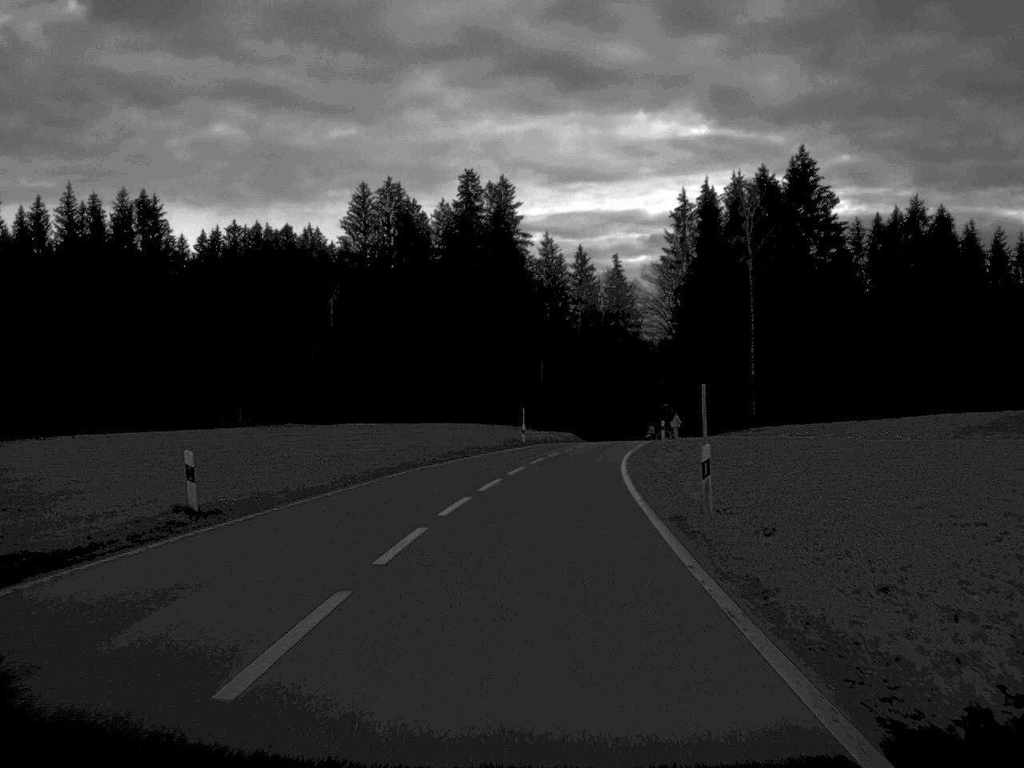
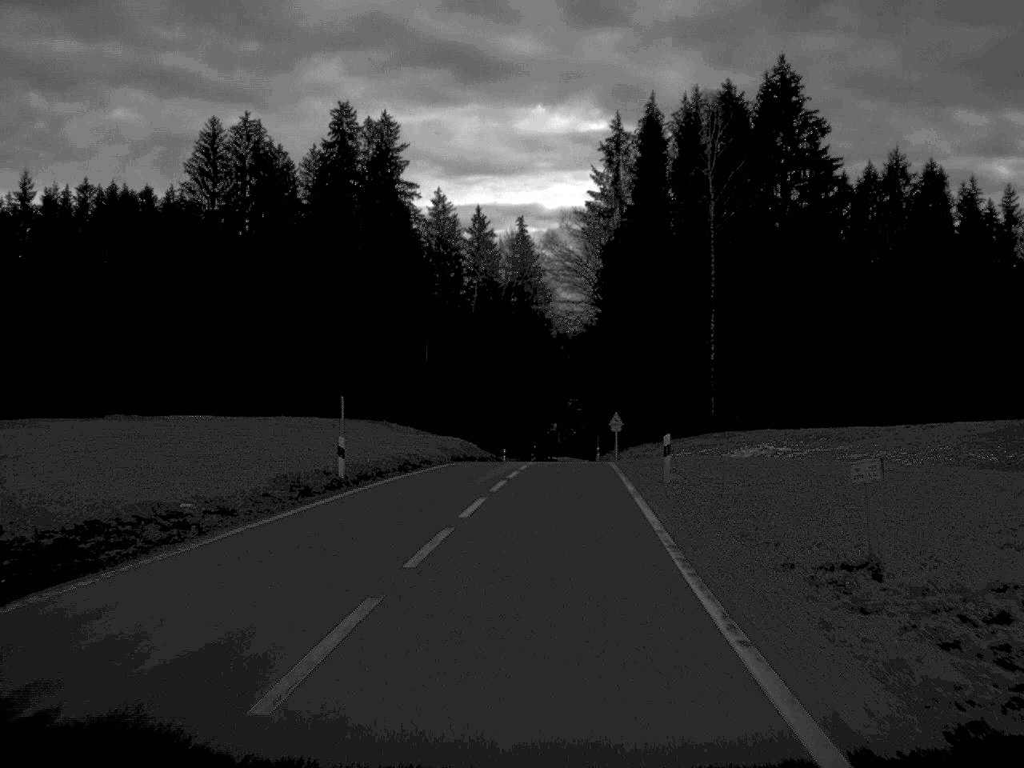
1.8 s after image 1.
(+1.5, +36.5) m; +5°
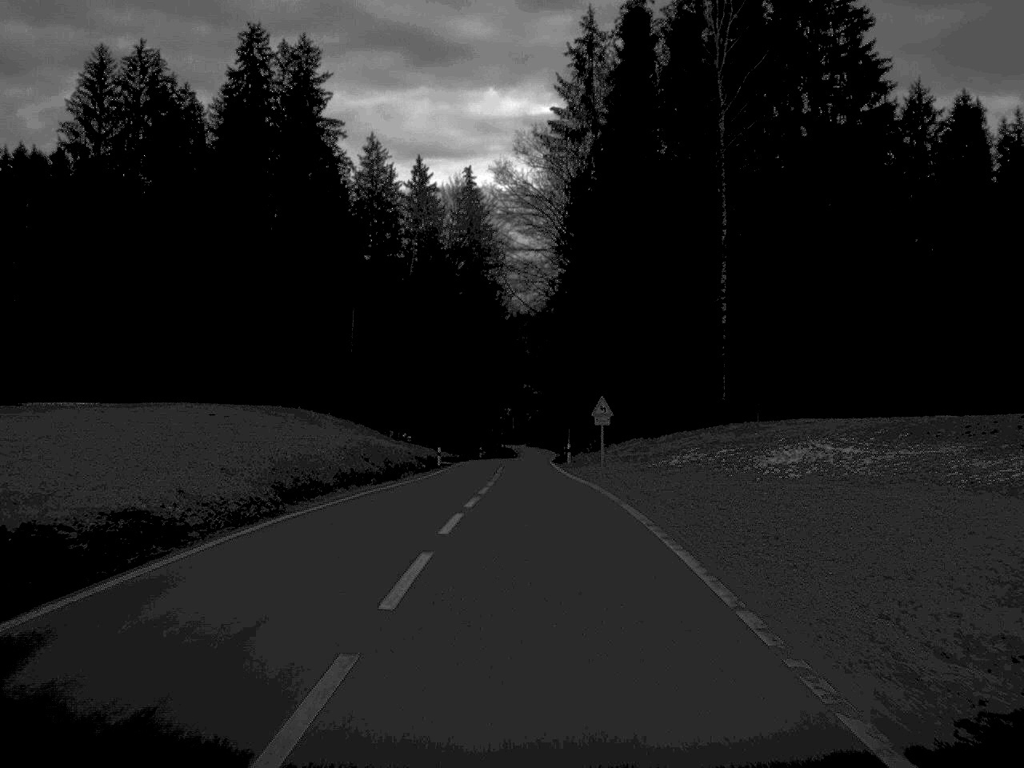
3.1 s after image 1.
(+0.5, +26.2) m; +2°
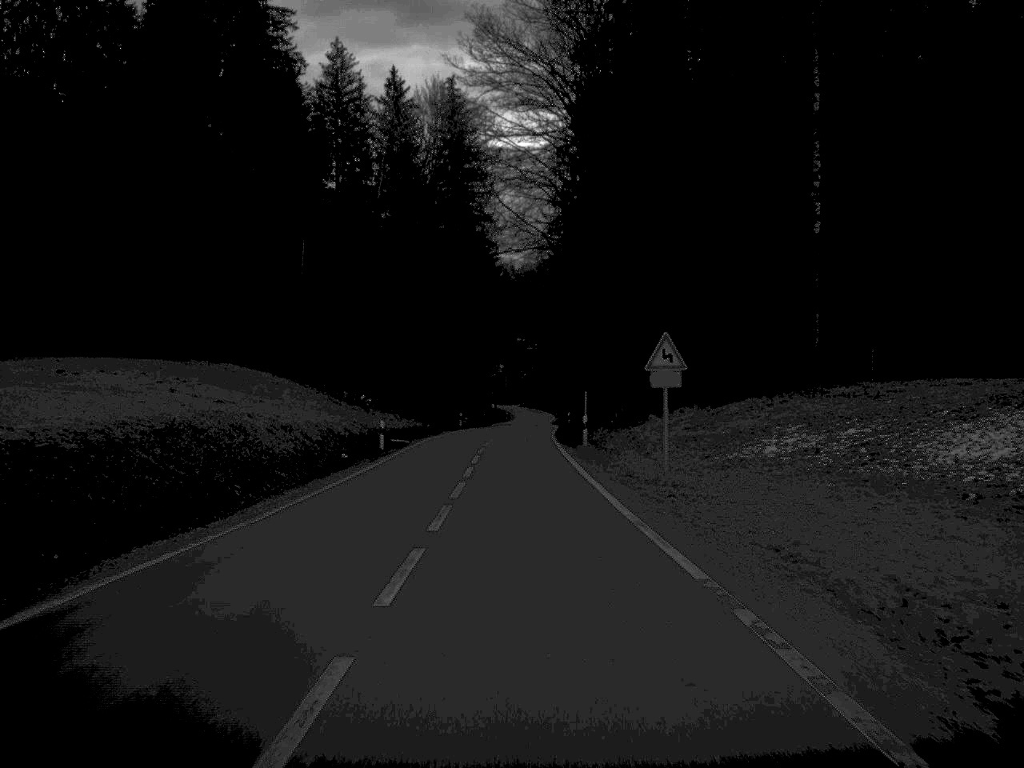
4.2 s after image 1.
(+0.1, +24.4) m; 0°
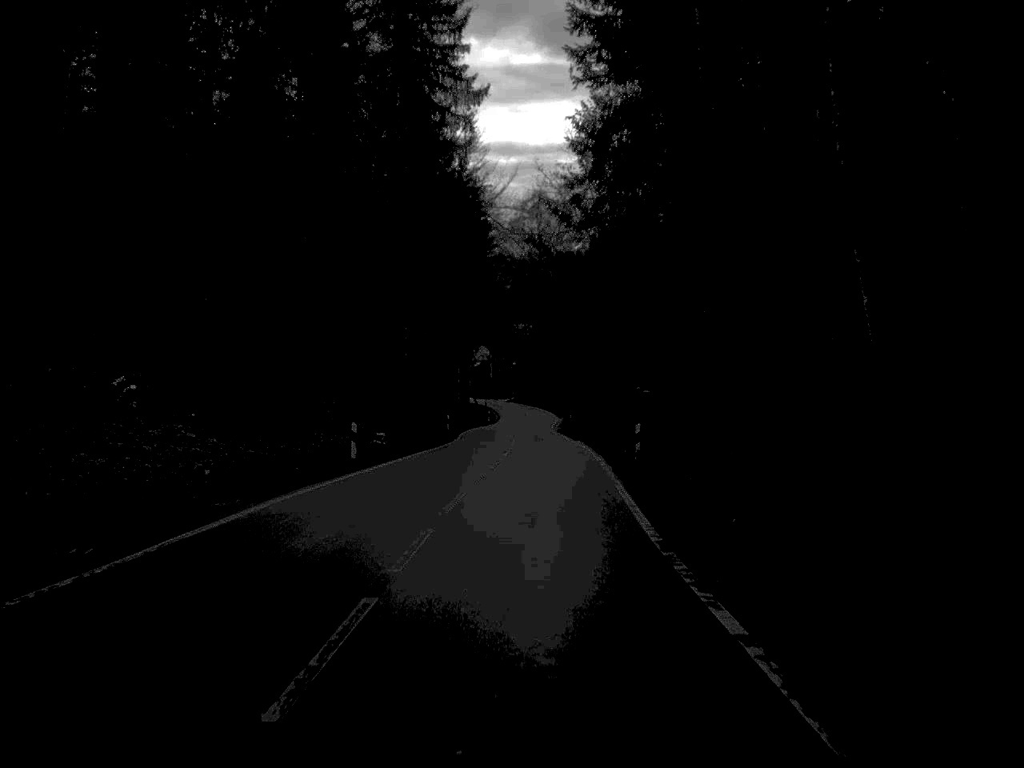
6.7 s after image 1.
(-0.2, +51.2) m; 0°
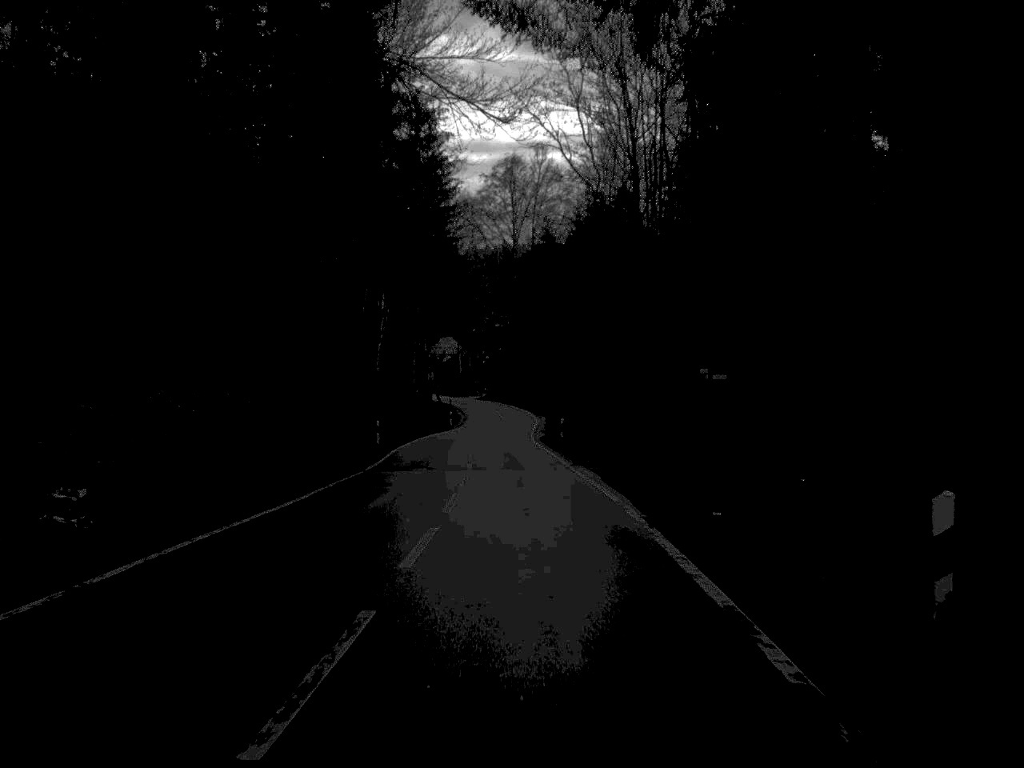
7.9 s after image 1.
(+0.2, +24.4) m; +1°
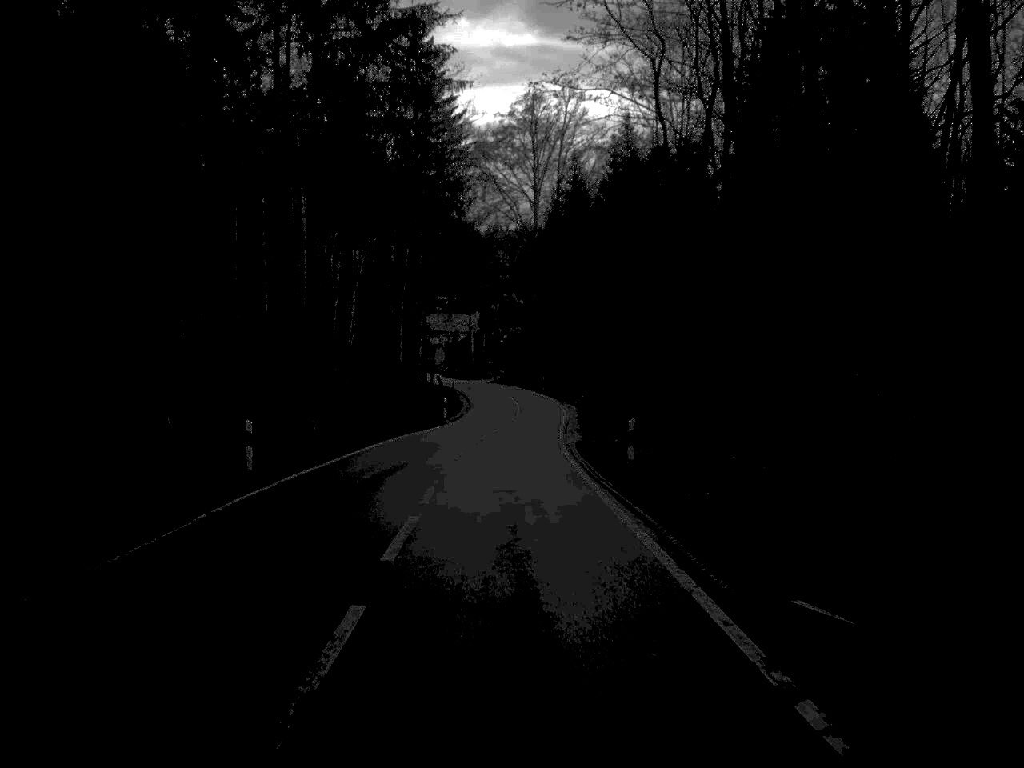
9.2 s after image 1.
(-0.2, +25.3) m; -1°
